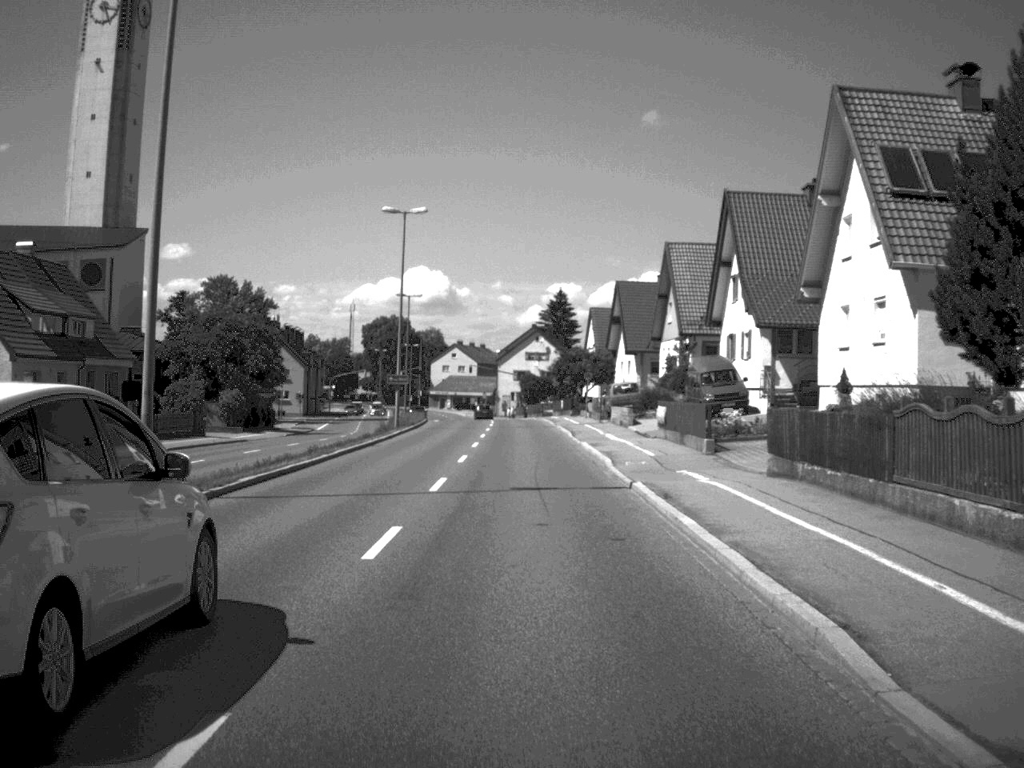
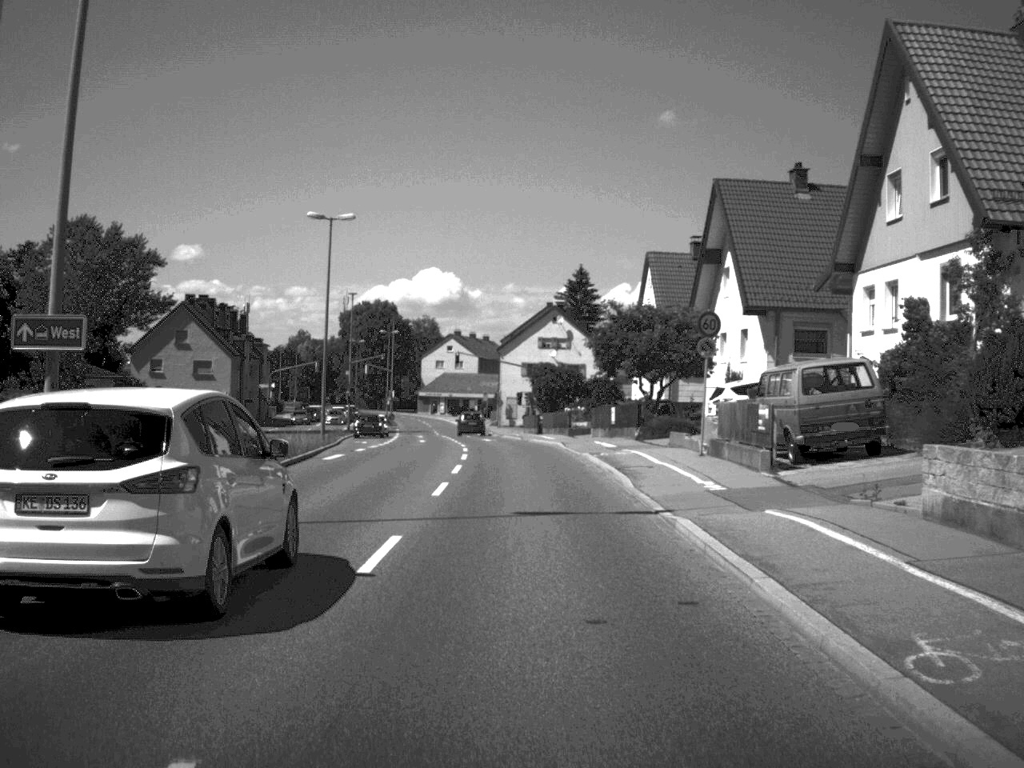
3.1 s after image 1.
(-0.2, +44.9) m; -1°
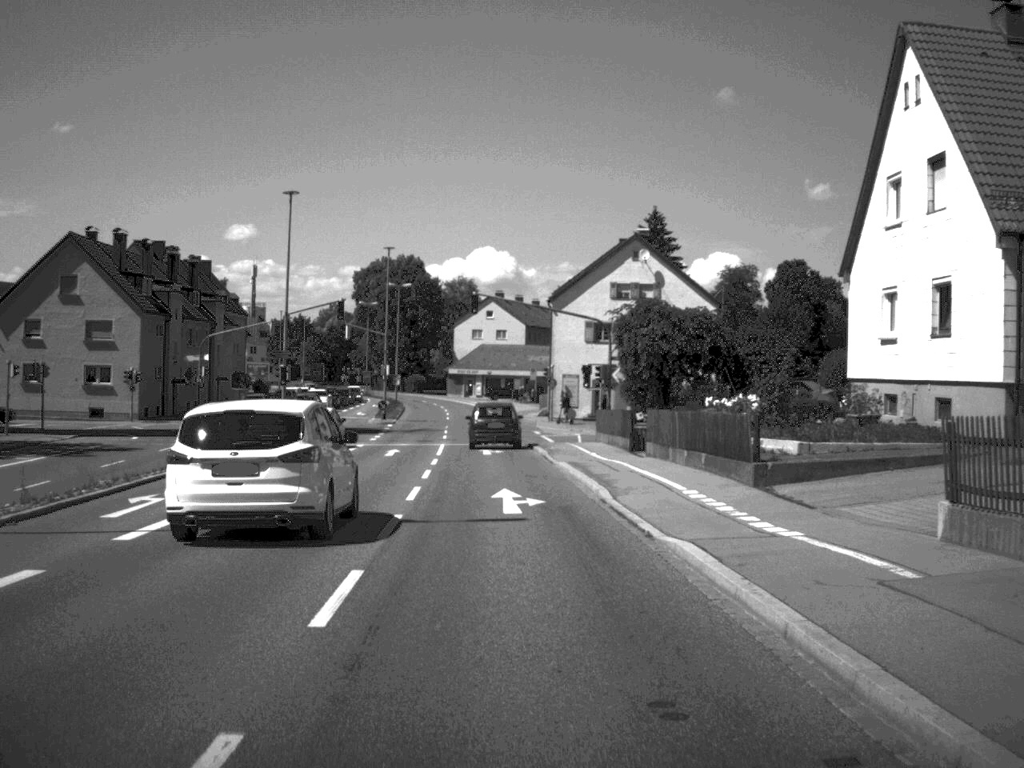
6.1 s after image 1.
(-0.7, +40.7) m; -3°
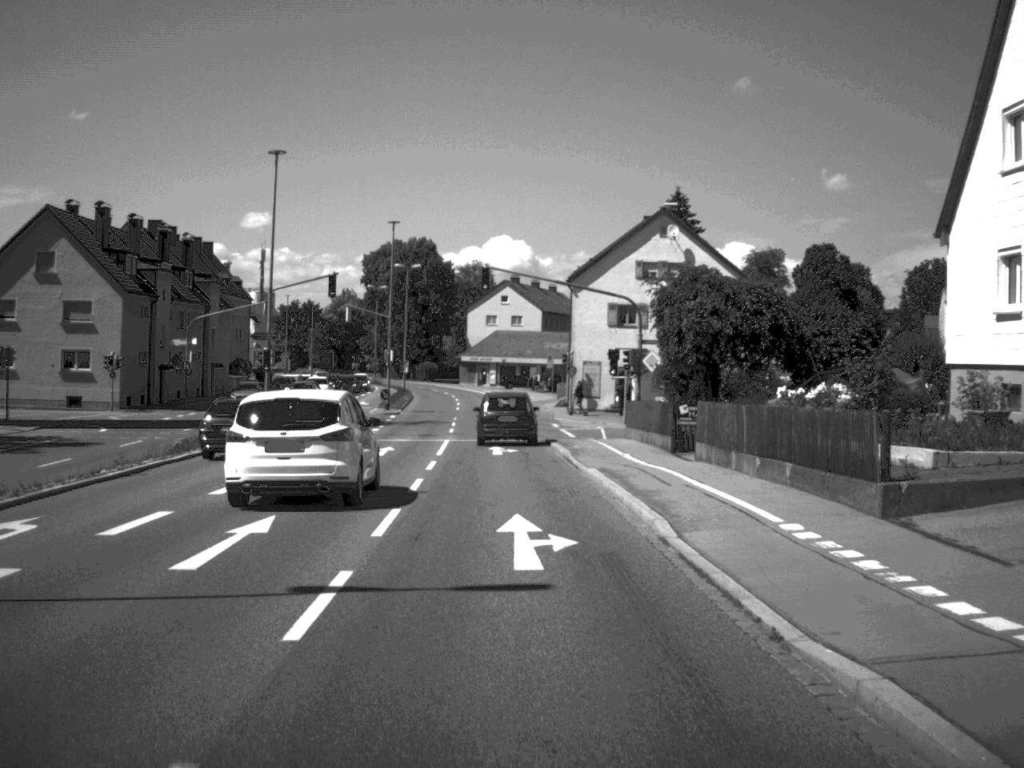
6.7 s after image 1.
(0.0, +6.5) m; -1°
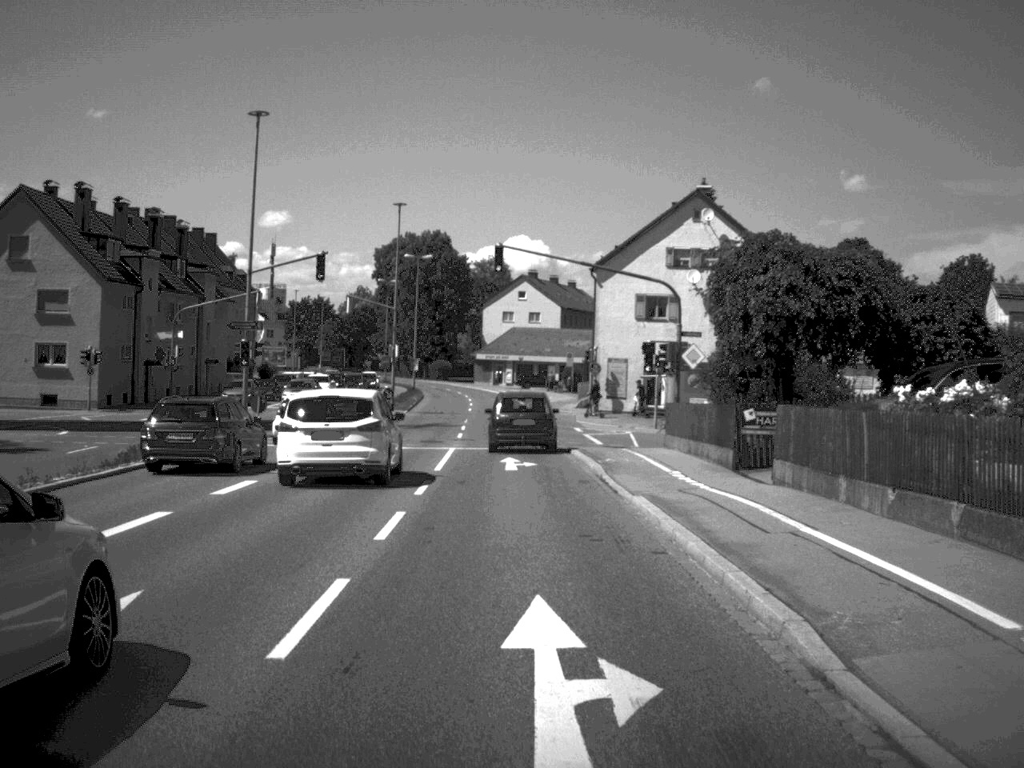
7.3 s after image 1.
(0.0, +6.5) m; -1°
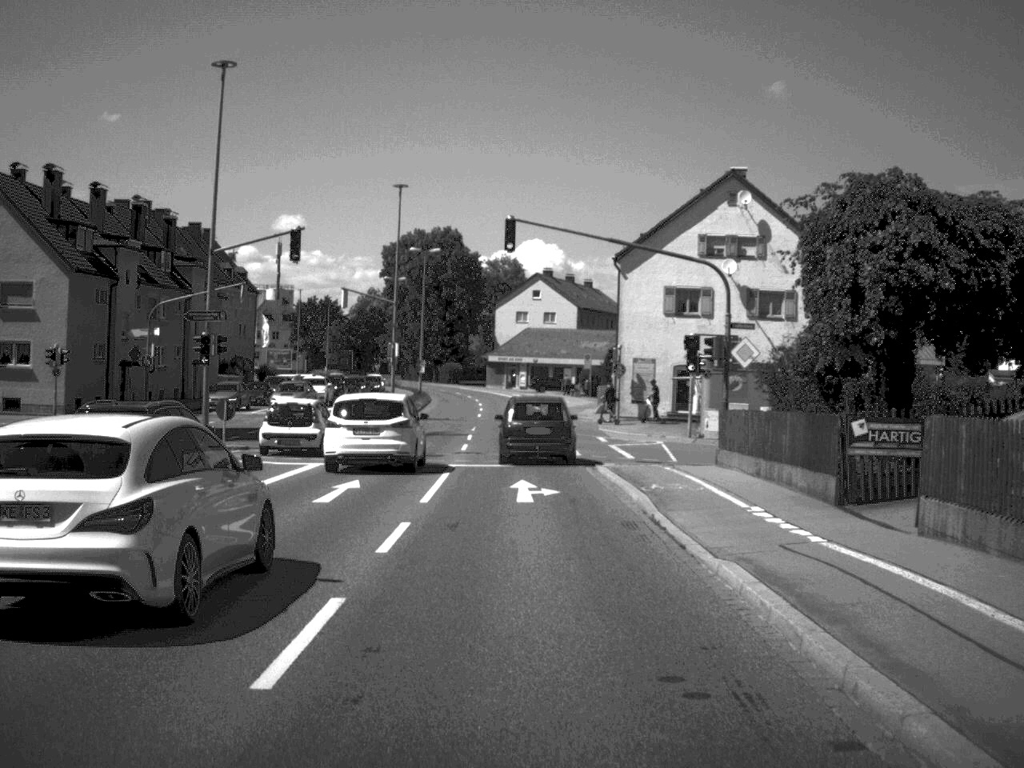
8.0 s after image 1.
(0.0, +6.7) m; -1°
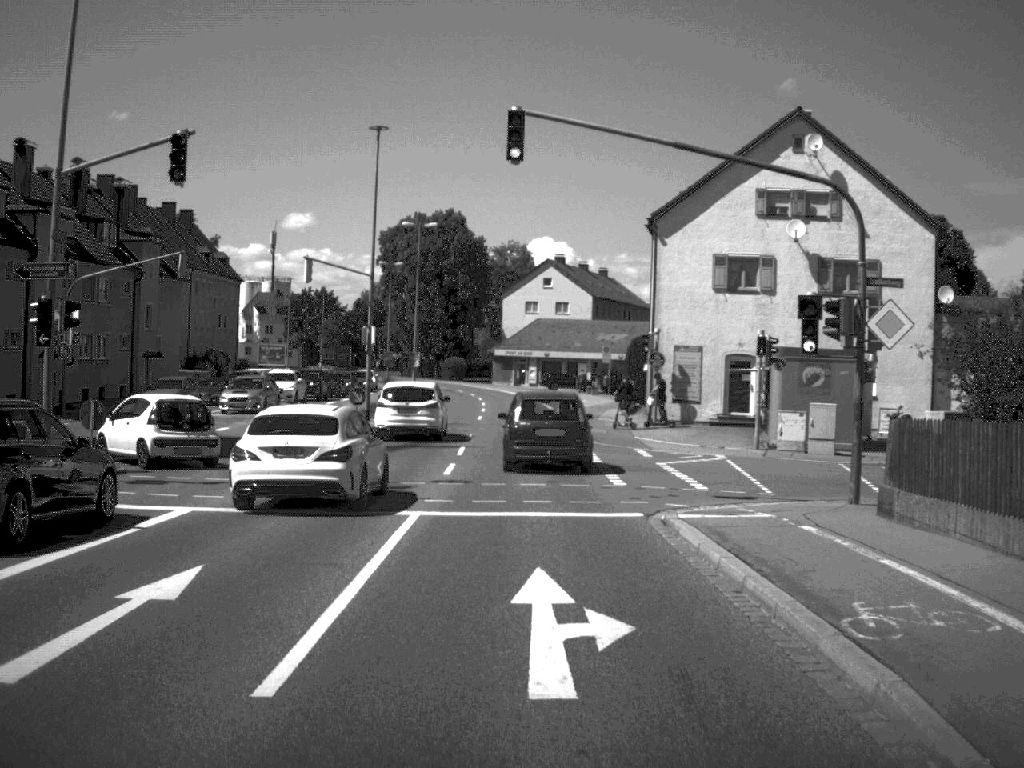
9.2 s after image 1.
(-0.1, +12.0) m; -1°
